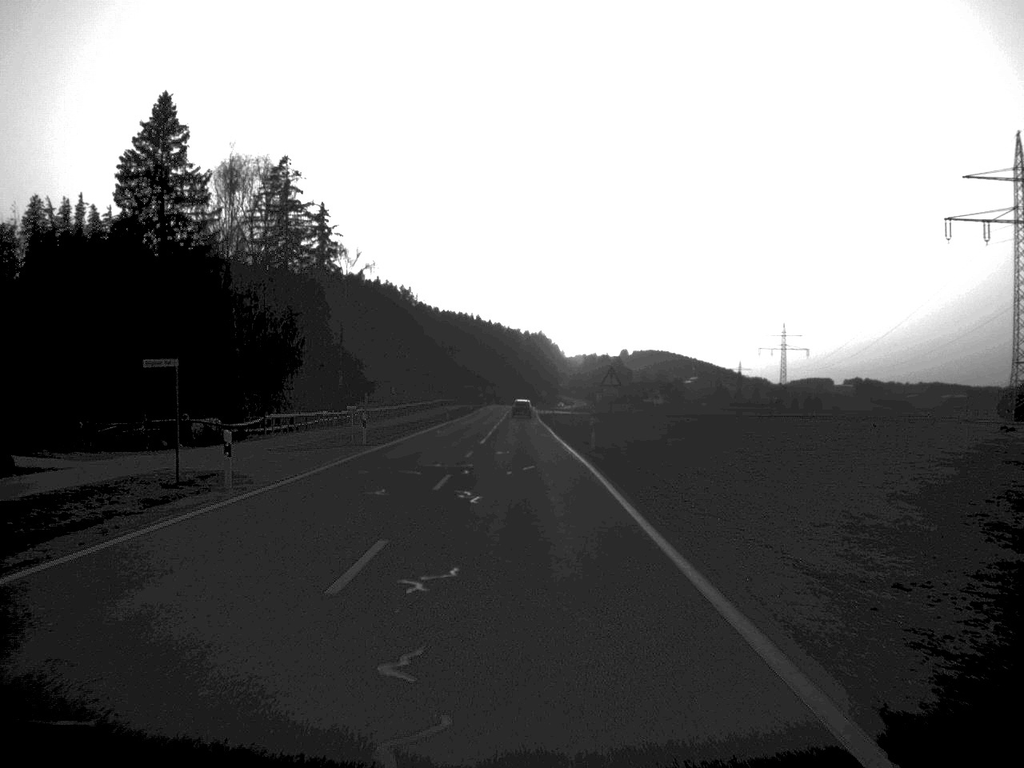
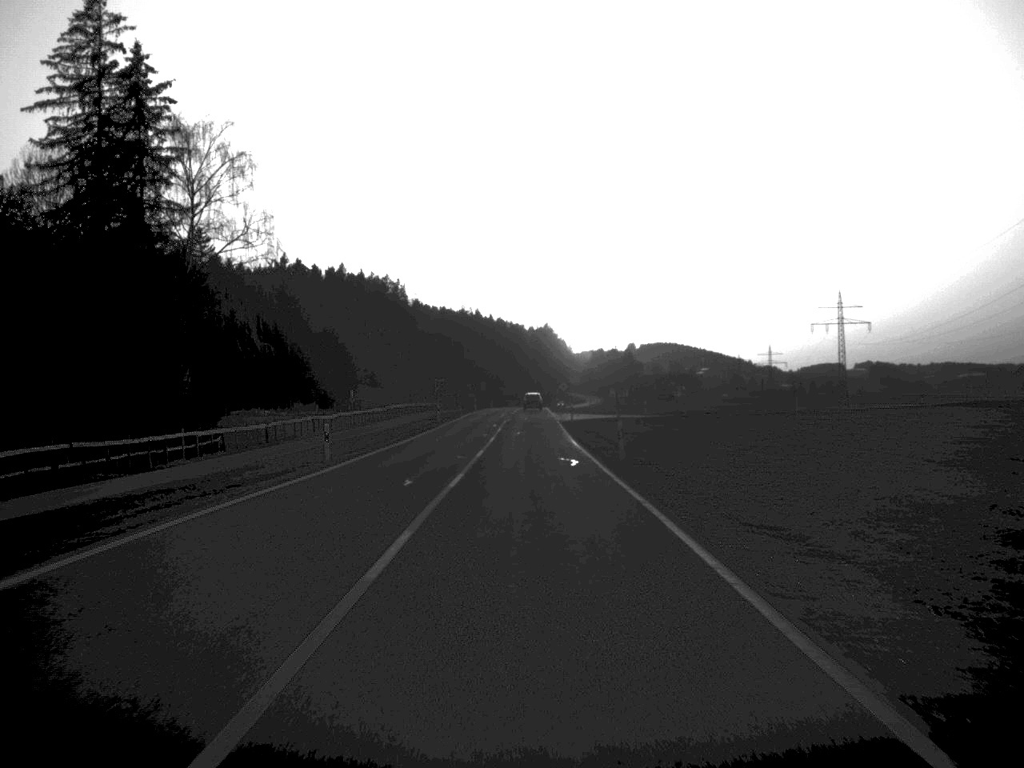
(-0.2, +59.2) m; 0°
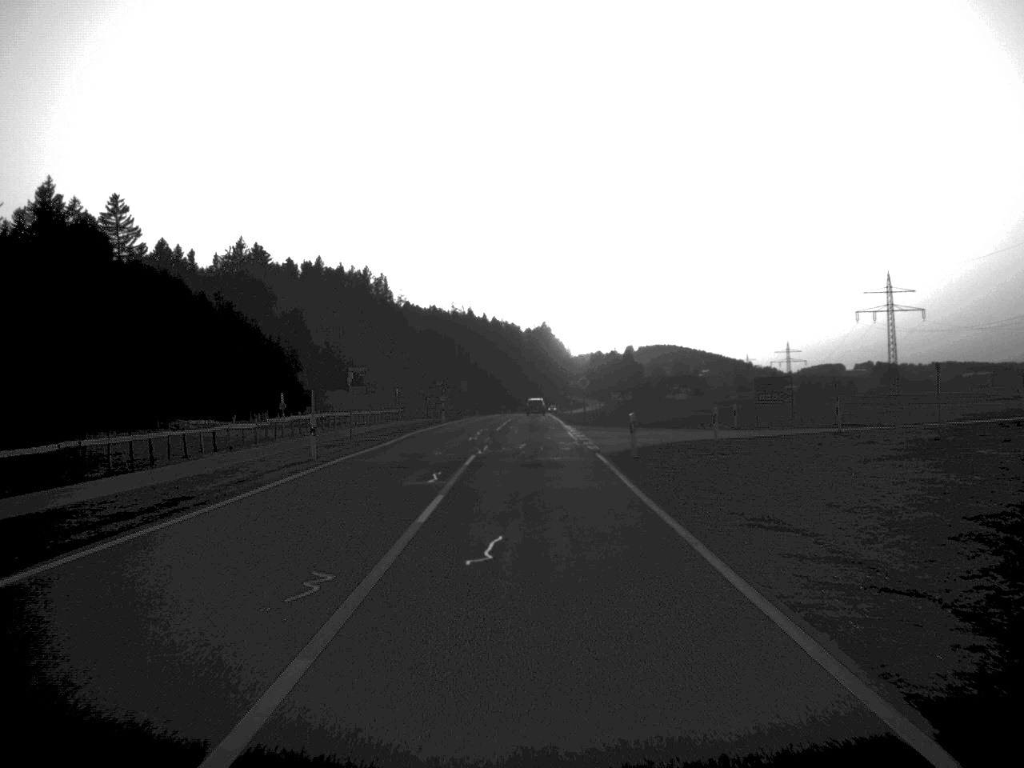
(0.0, +43.1) m; 0°
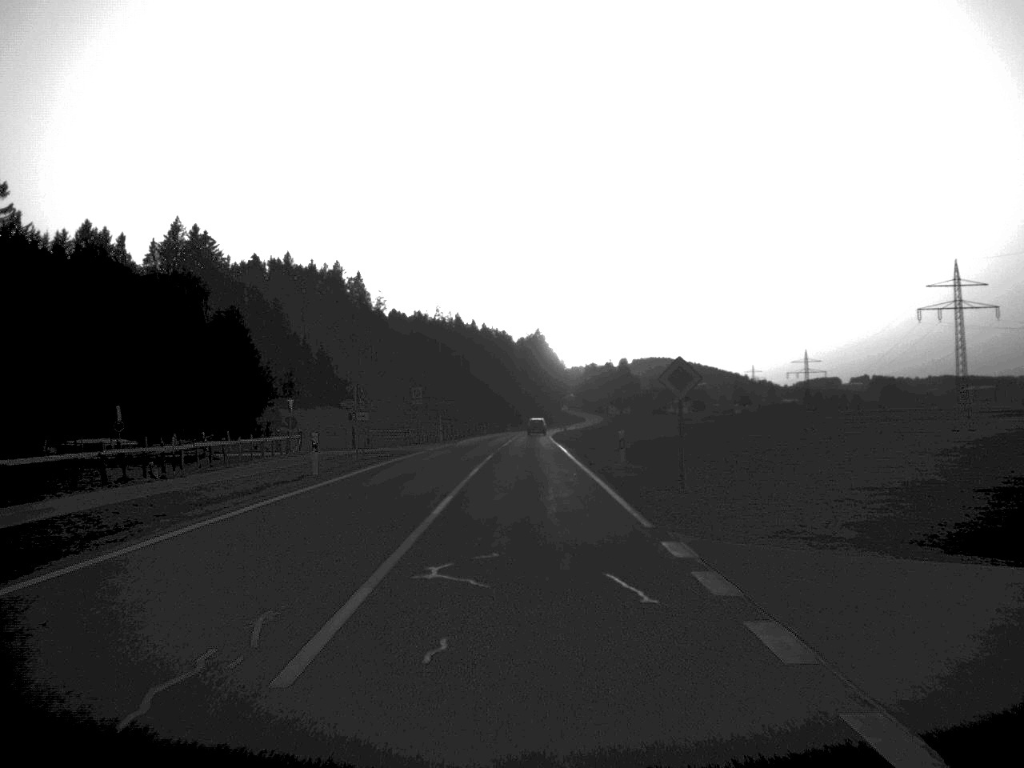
(+0.2, +44.5) m; 0°
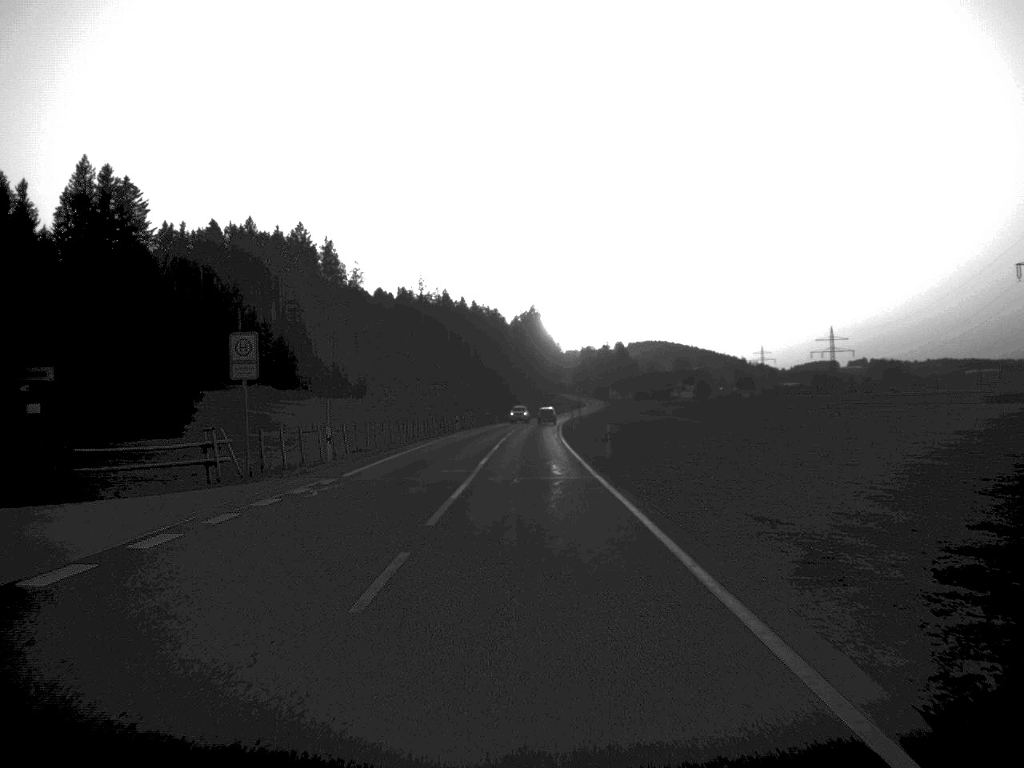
(0.0, +45.4) m; 0°
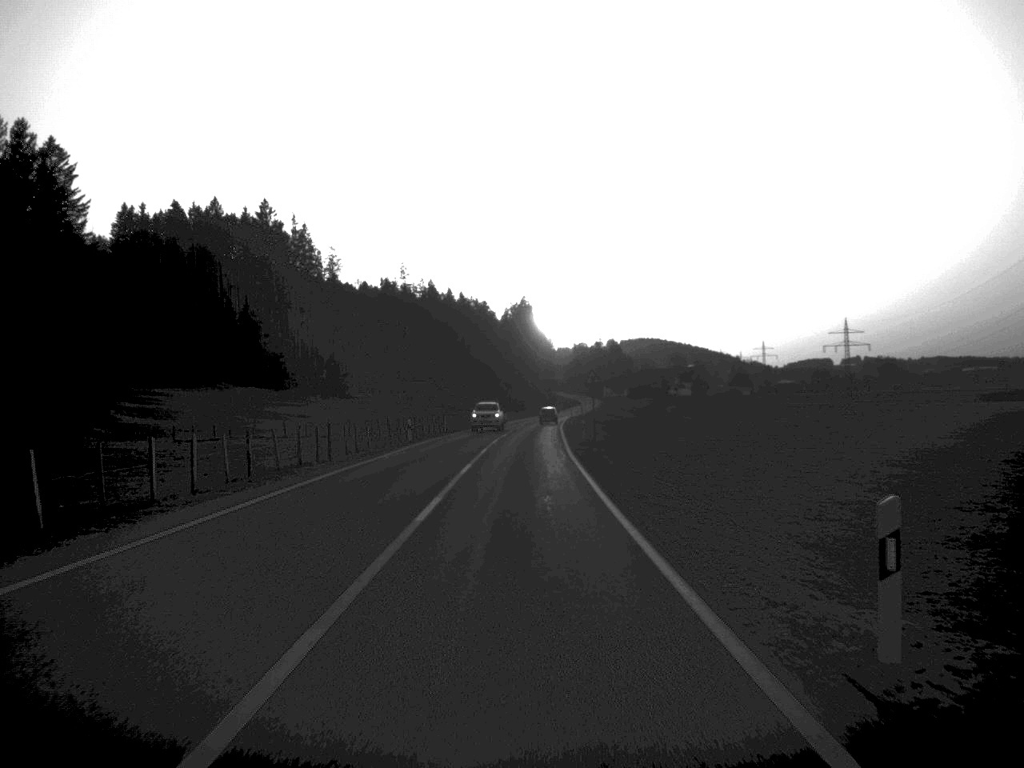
(+0.2, +29.0) m; 0°
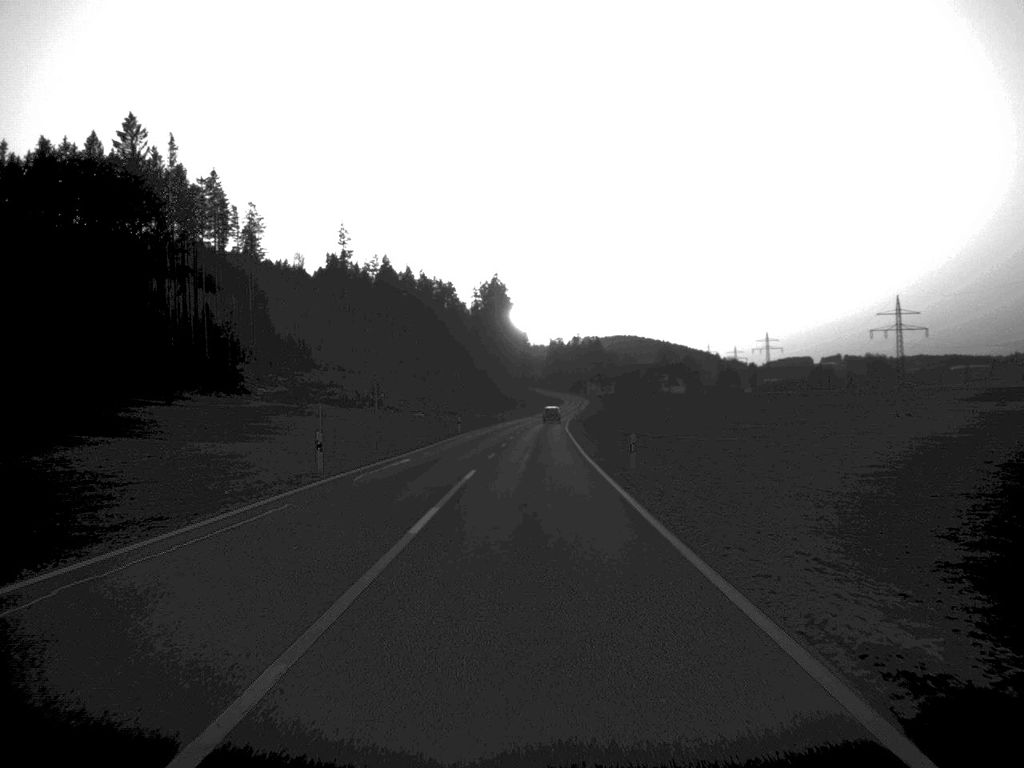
(+0.5, +75.1) m; +1°
